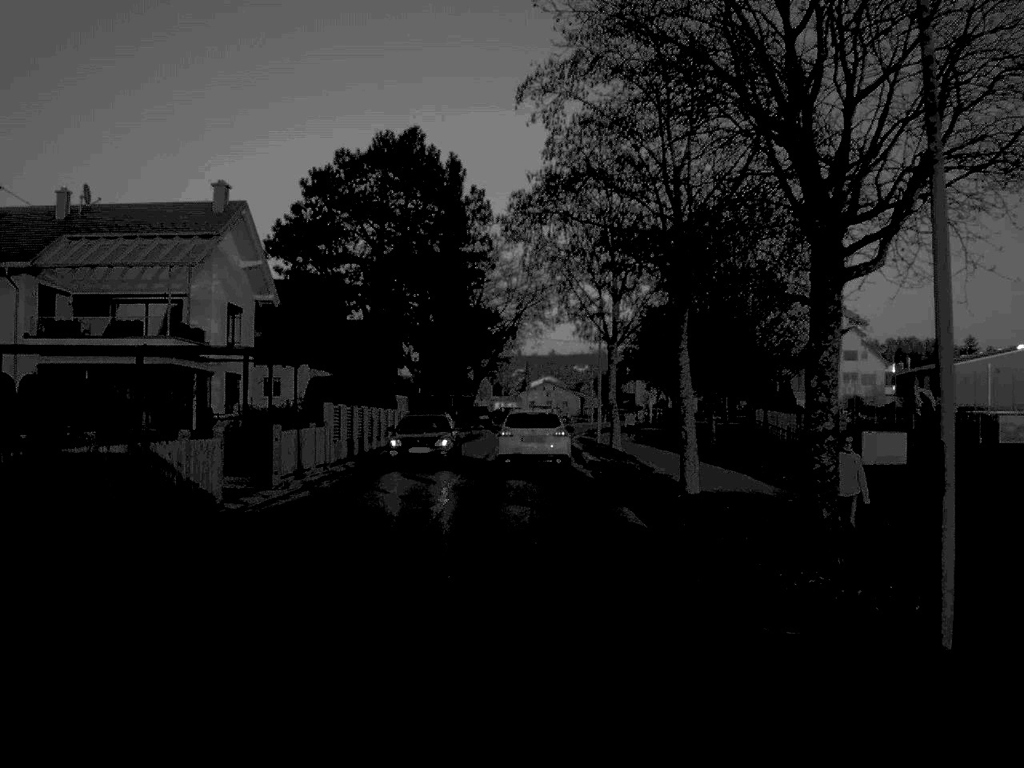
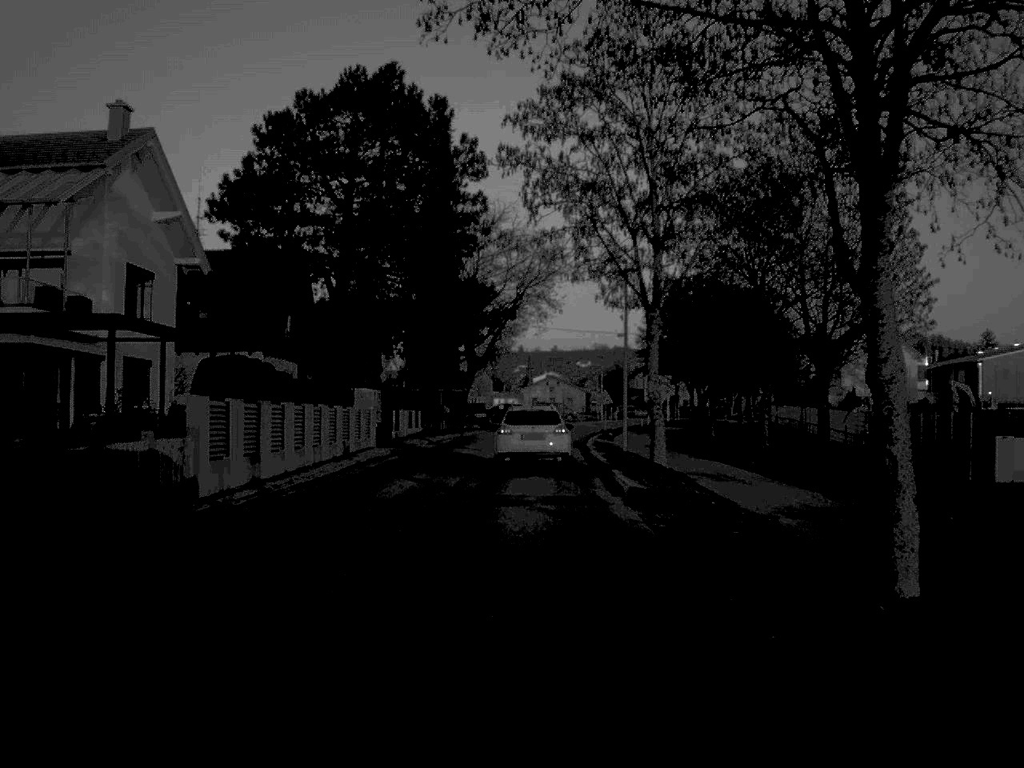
(0.0, +13.1) m; 0°
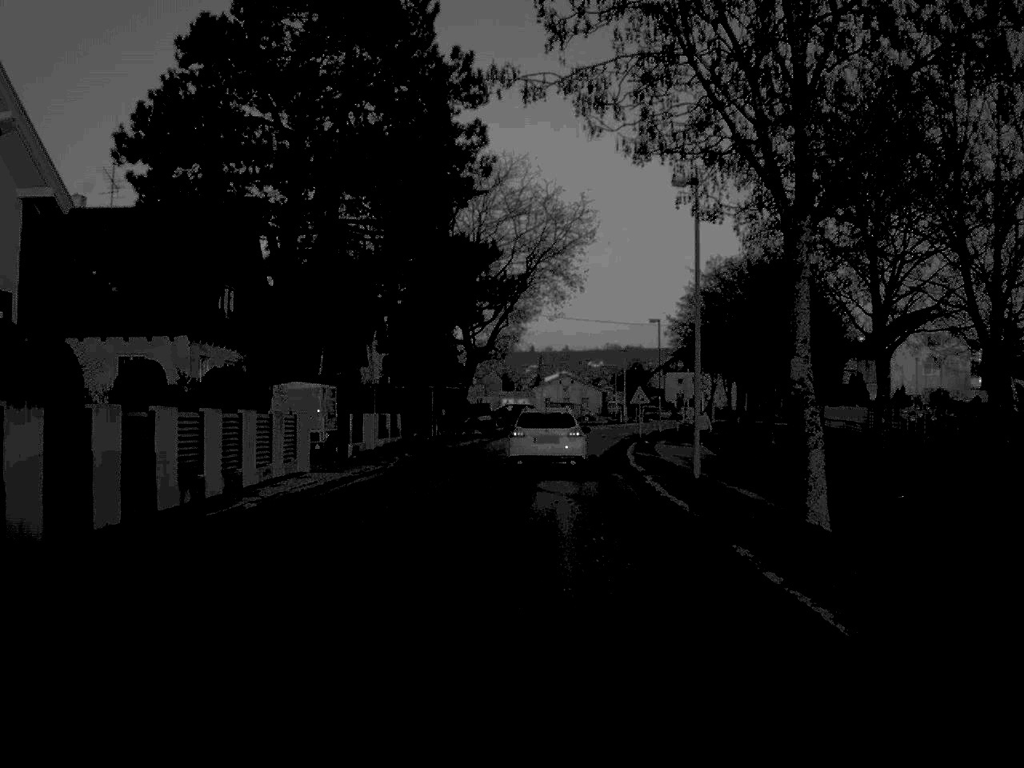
(-0.1, +14.9) m; -1°
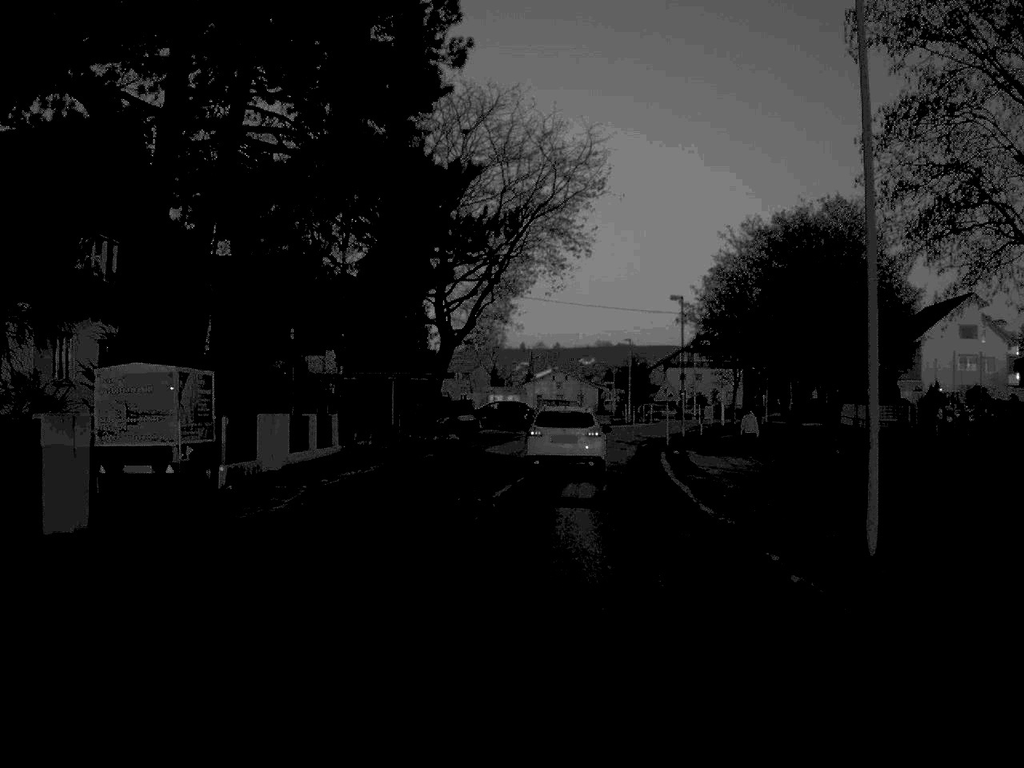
(0.0, +13.7) m; 0°
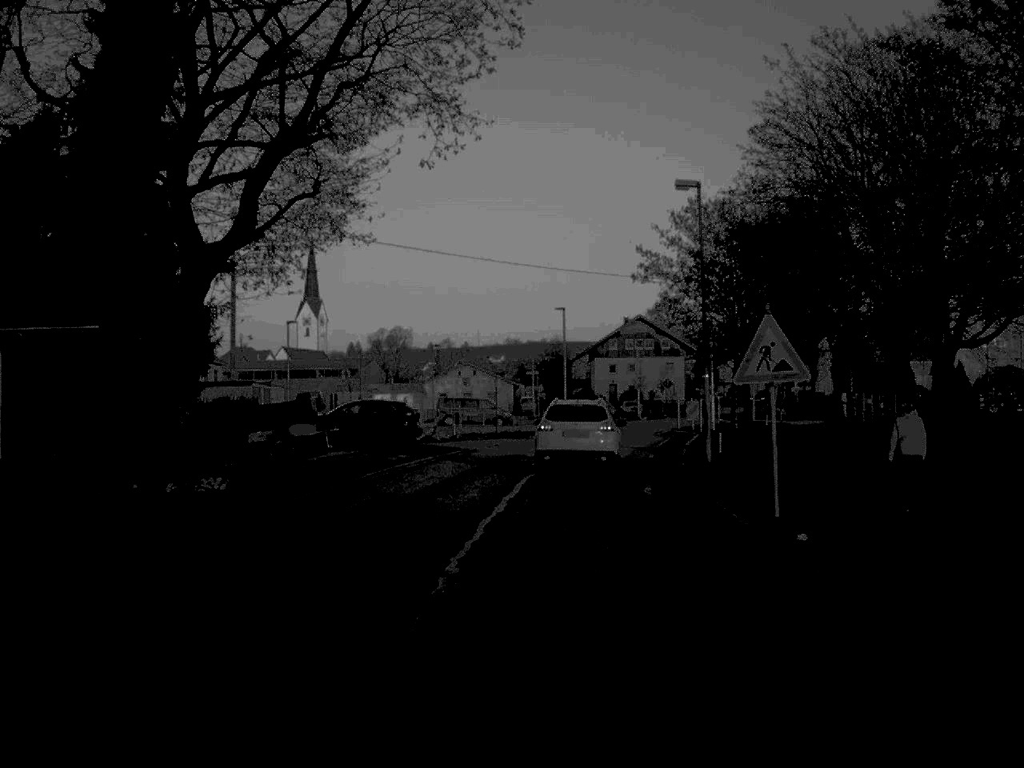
(+0.9, +27.9) m; +4°
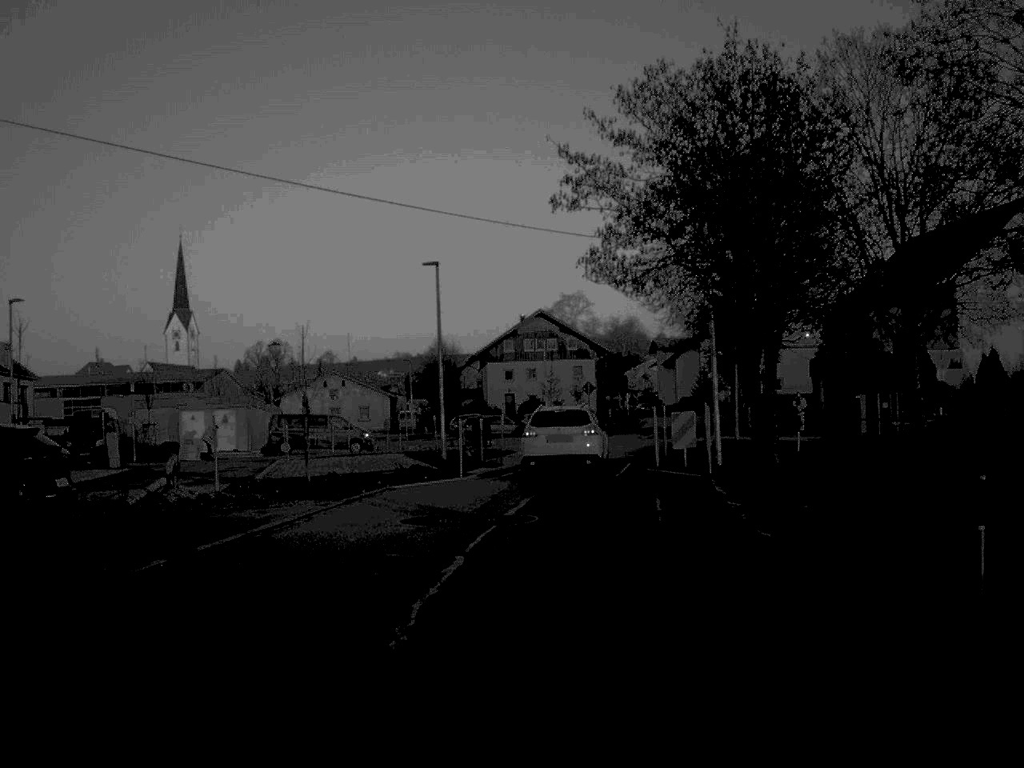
(+1.1, +25.1) m; +5°
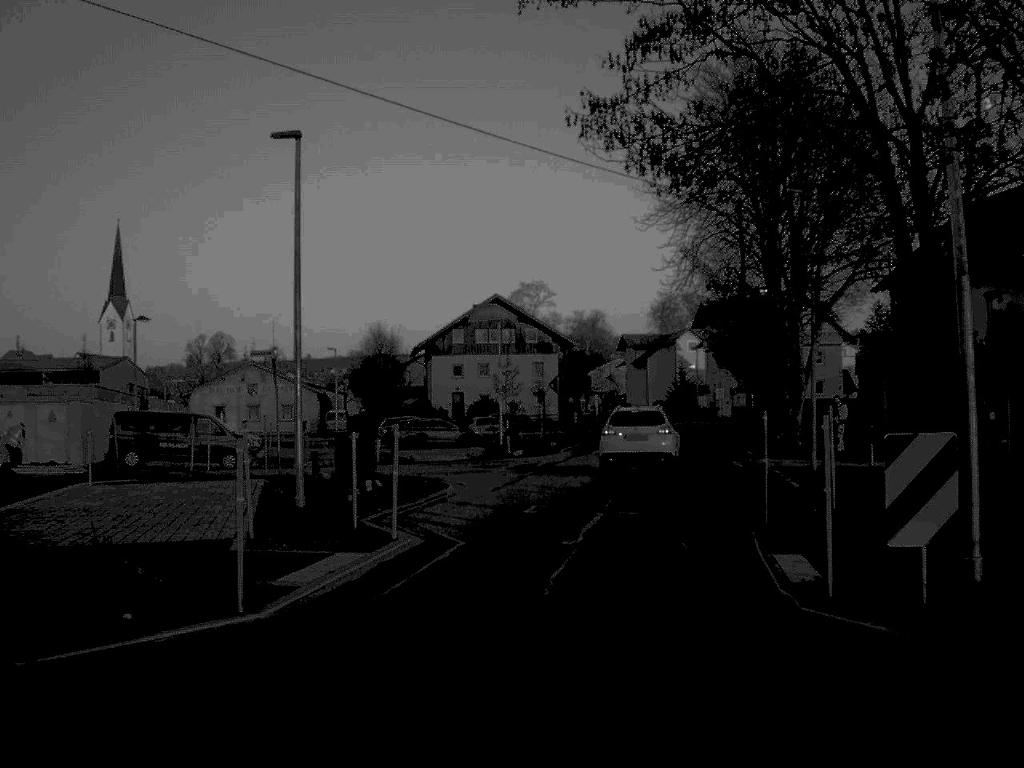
(+0.3, +18.3) m; +2°
